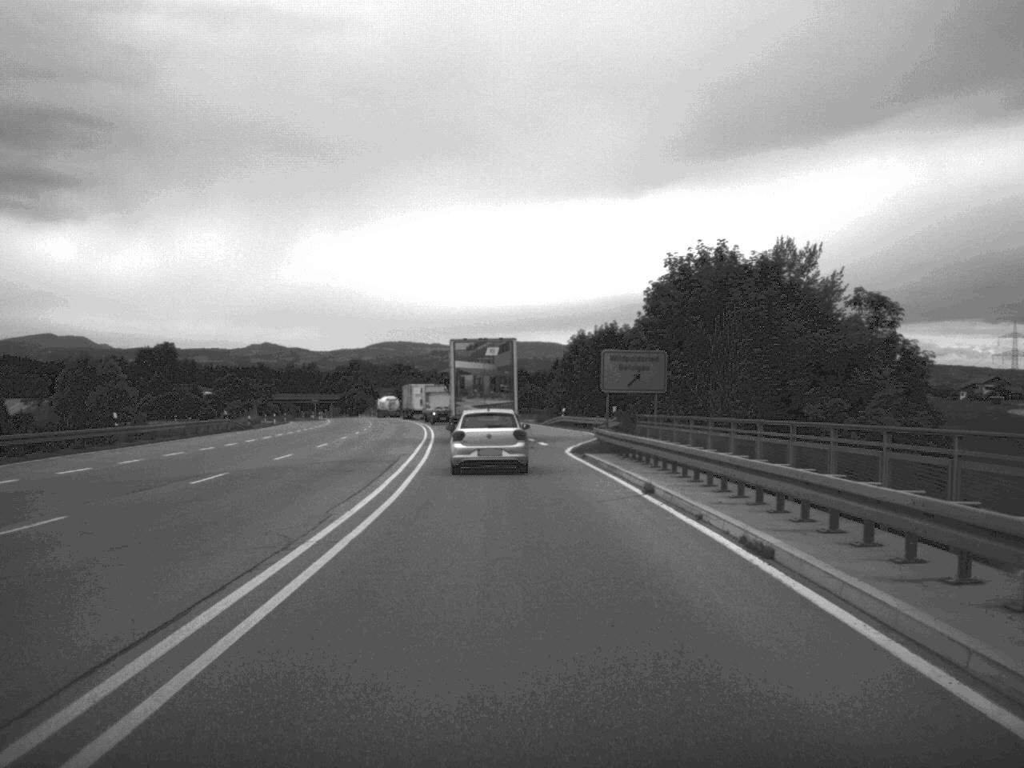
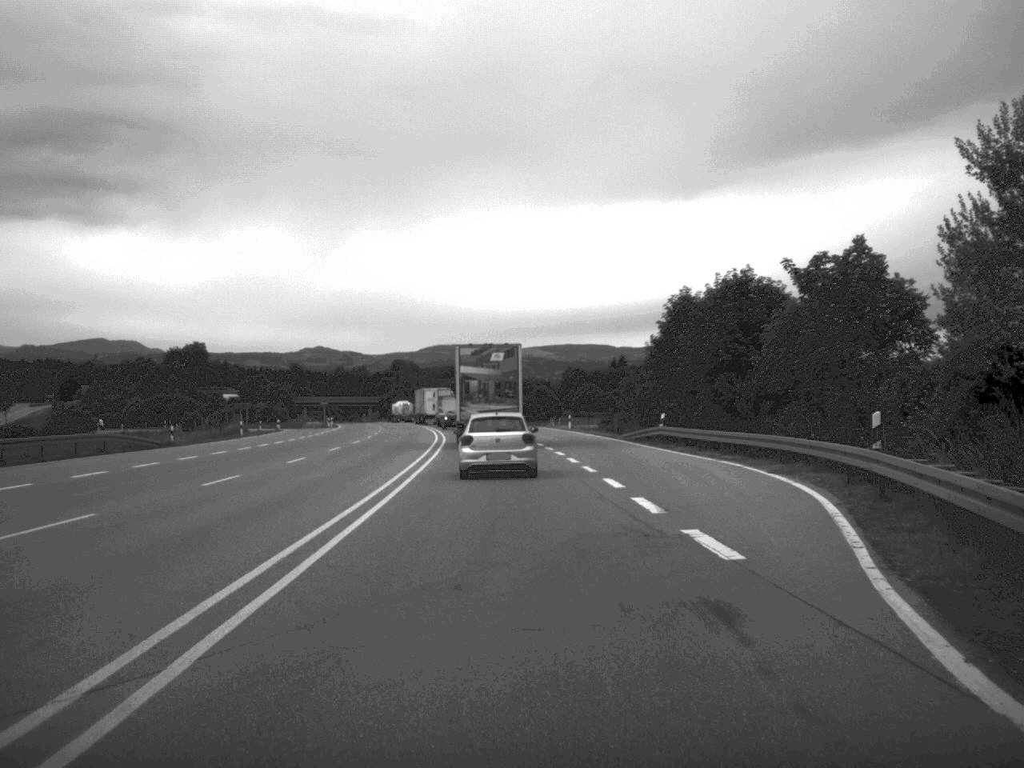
(-0.8, +34.0) m; -3°
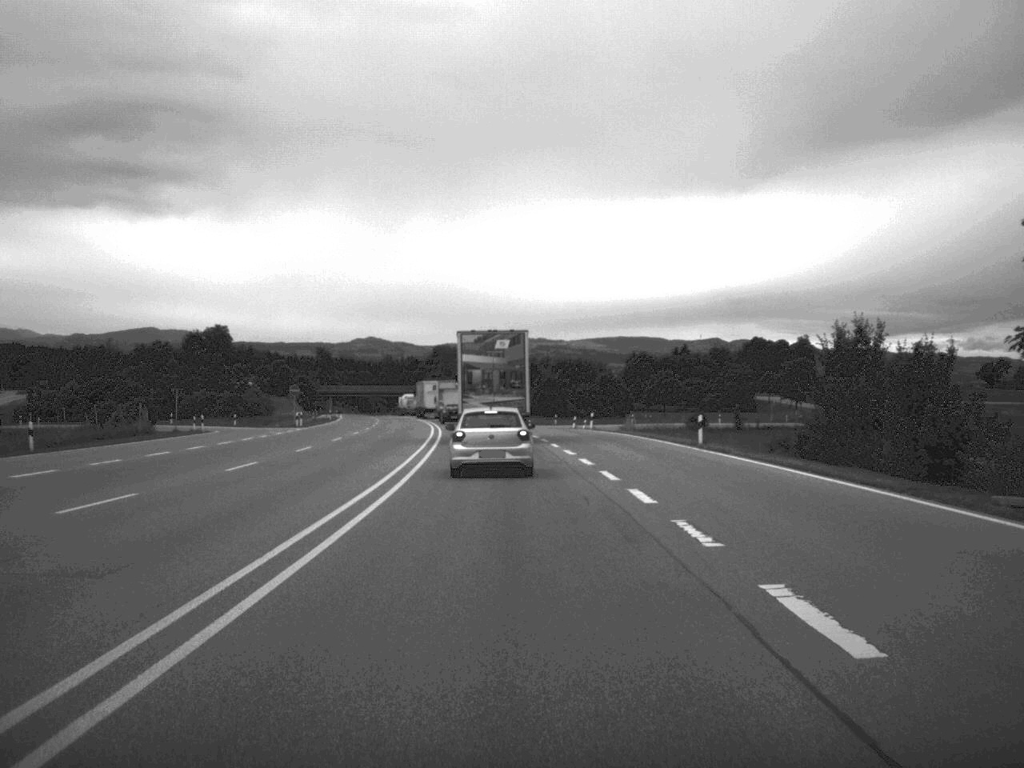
(-1.0, +45.0) m; -2°
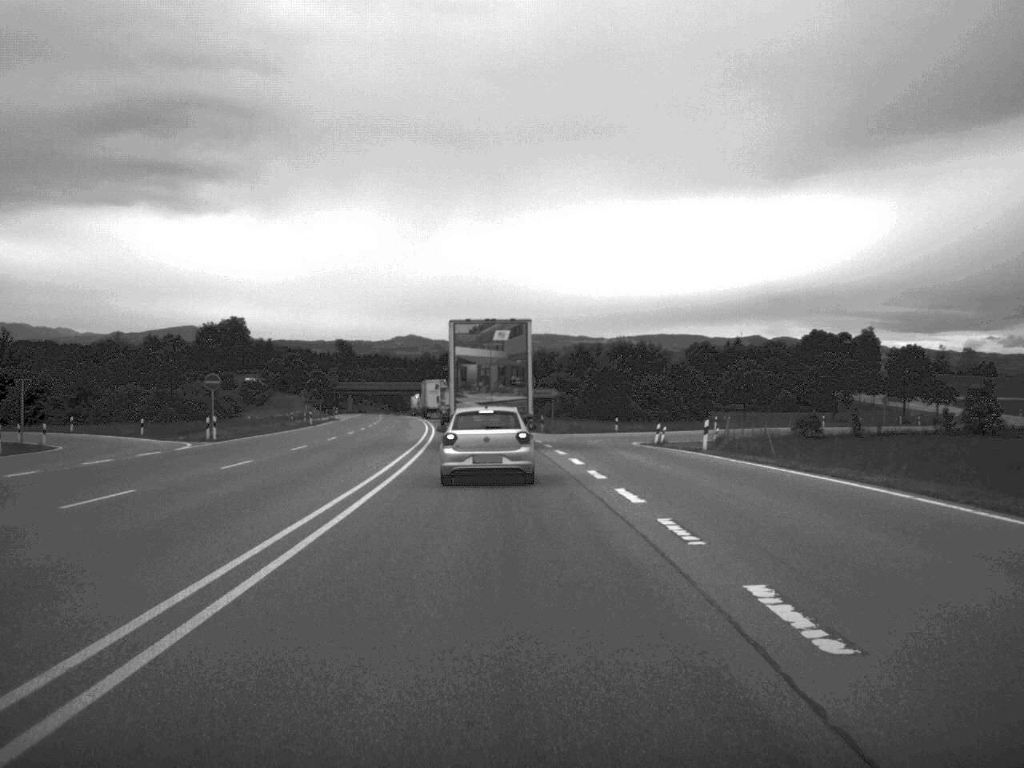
(-0.6, +34.8) m; -2°
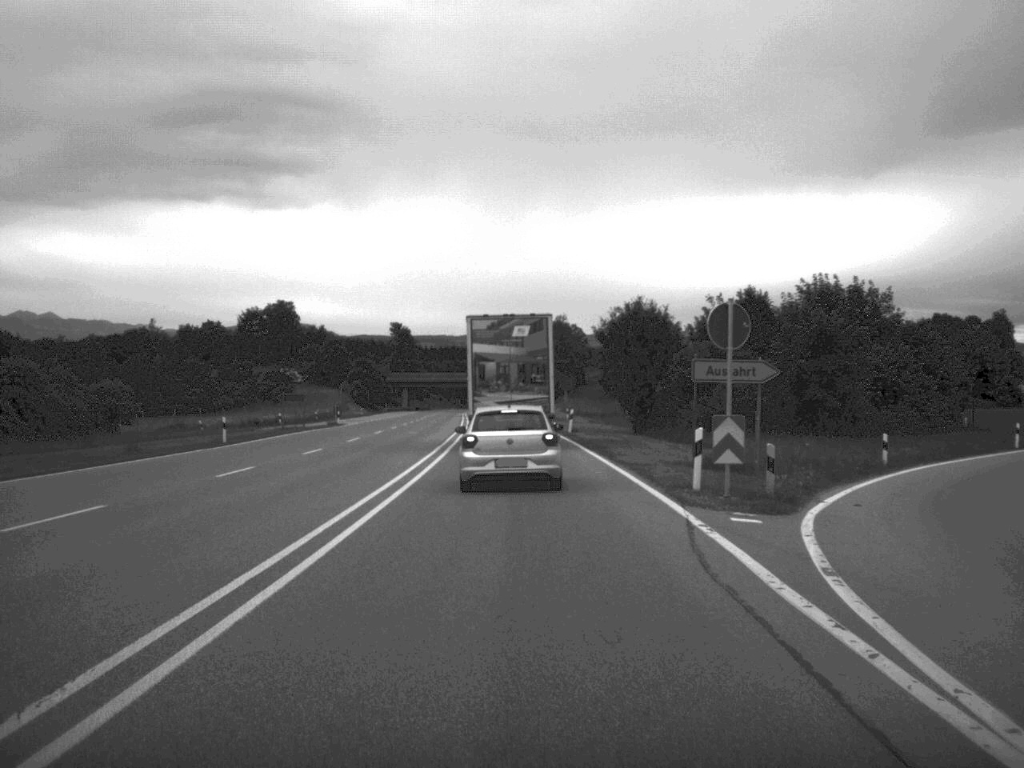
(-1.7, +50.8) m; -4°
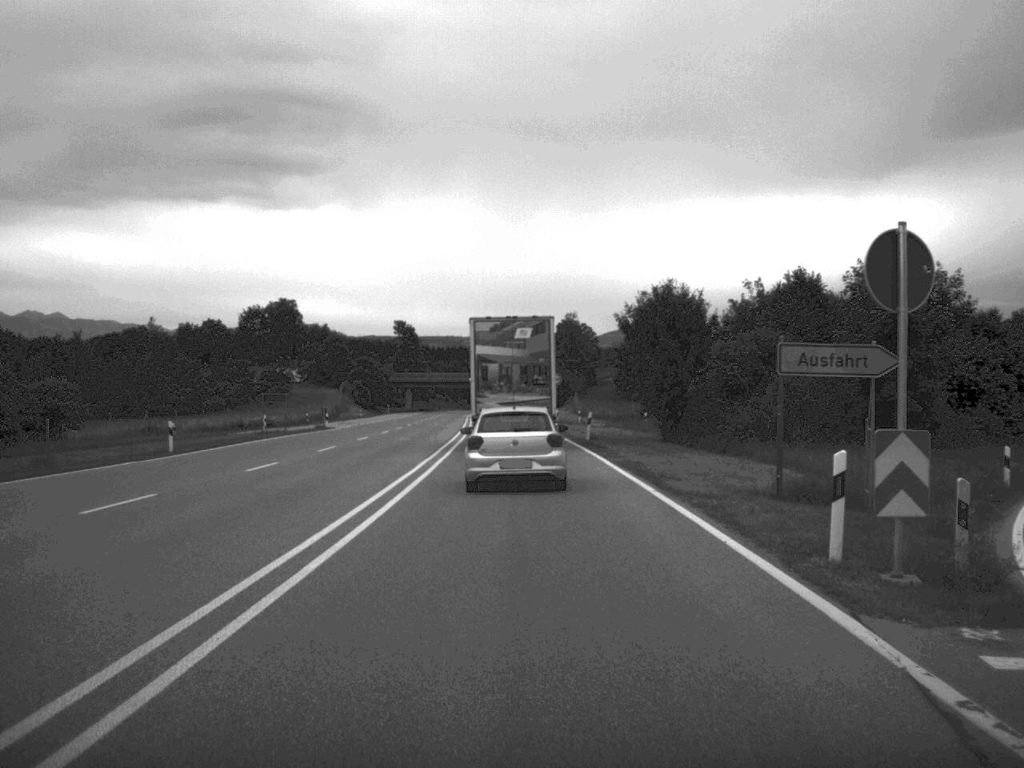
(0.0, +9.0) m; 0°
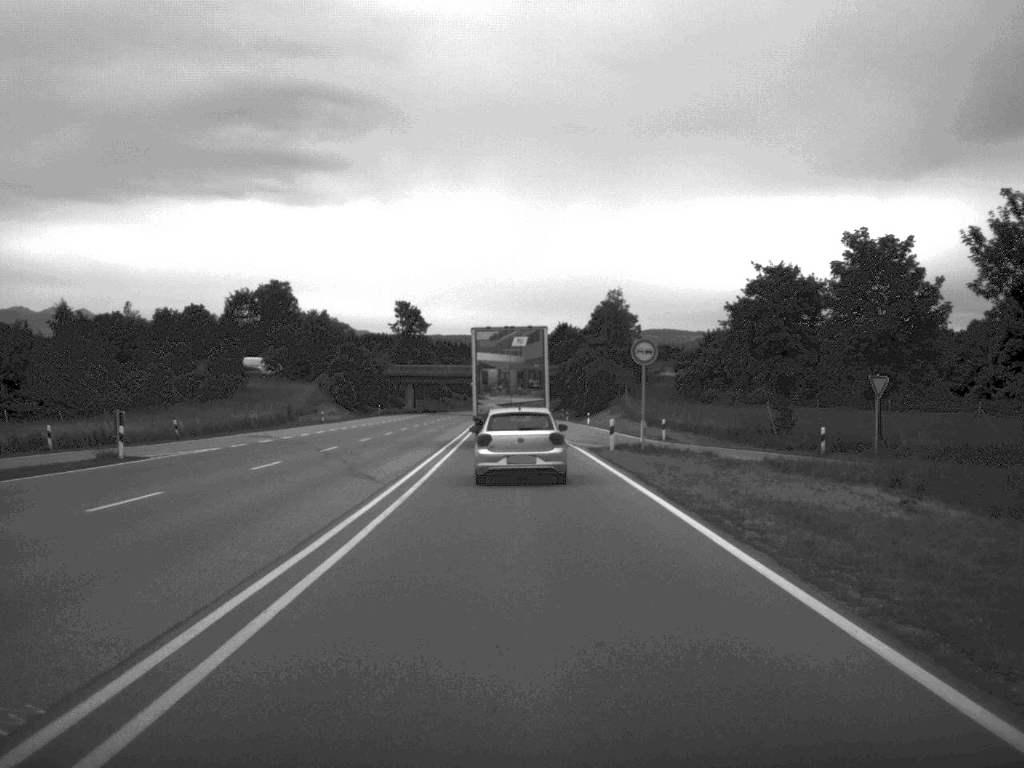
(-0.6, +47.3) m; -1°
